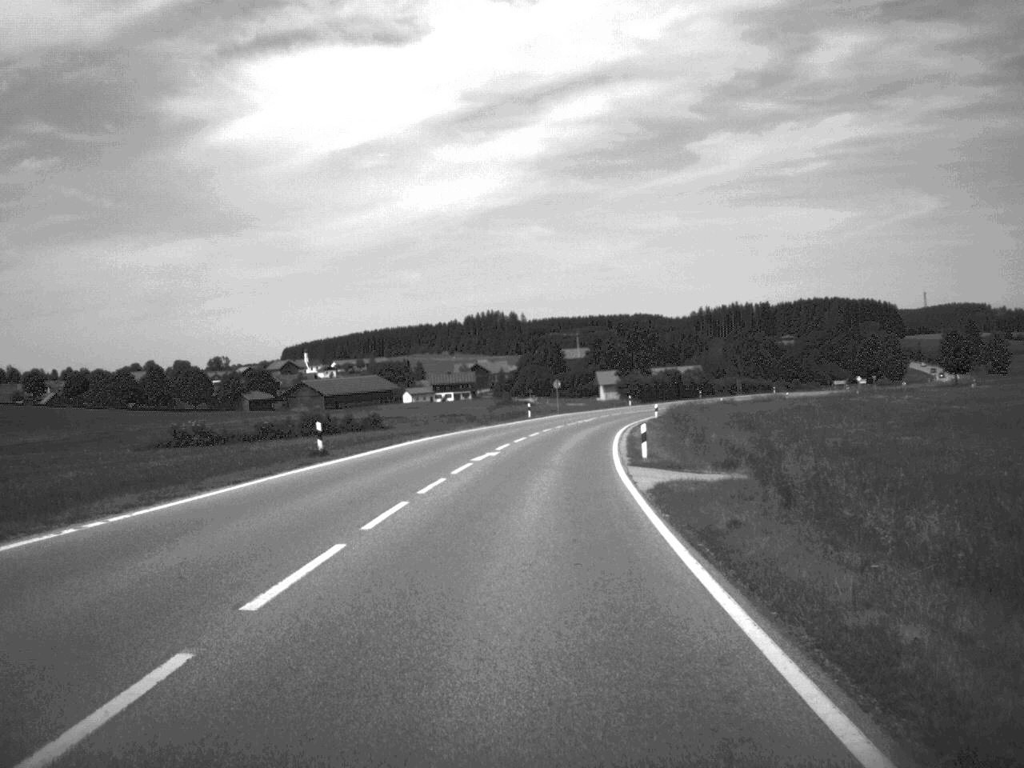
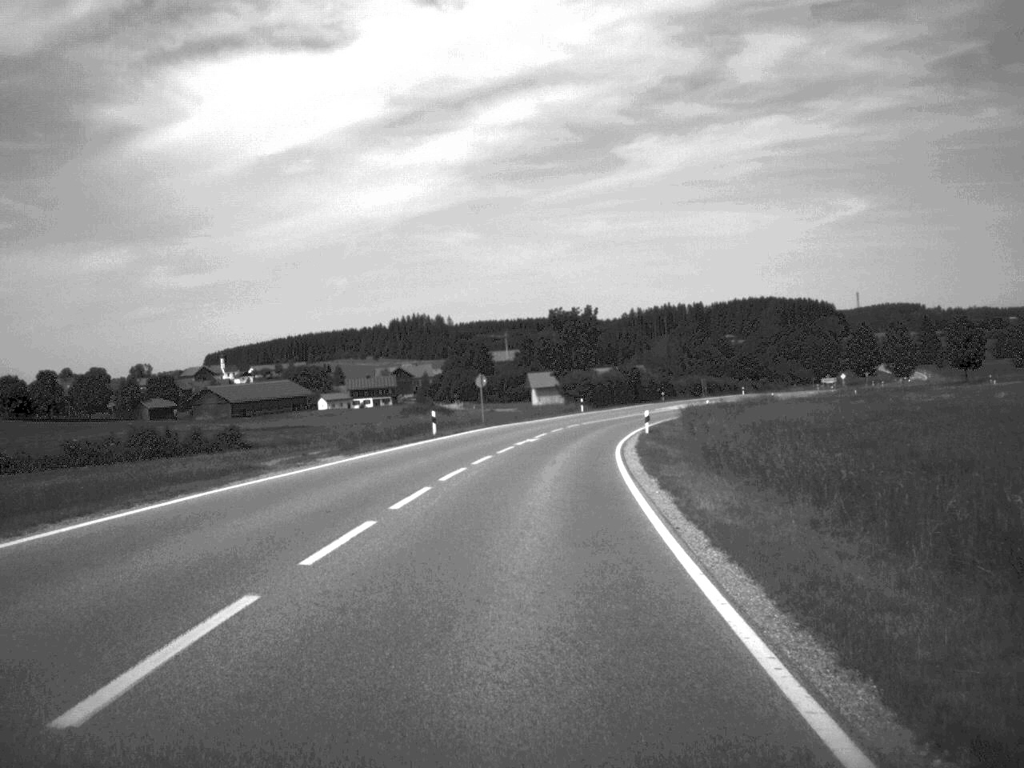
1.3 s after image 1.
(+0.9, +32.5) m; +3°
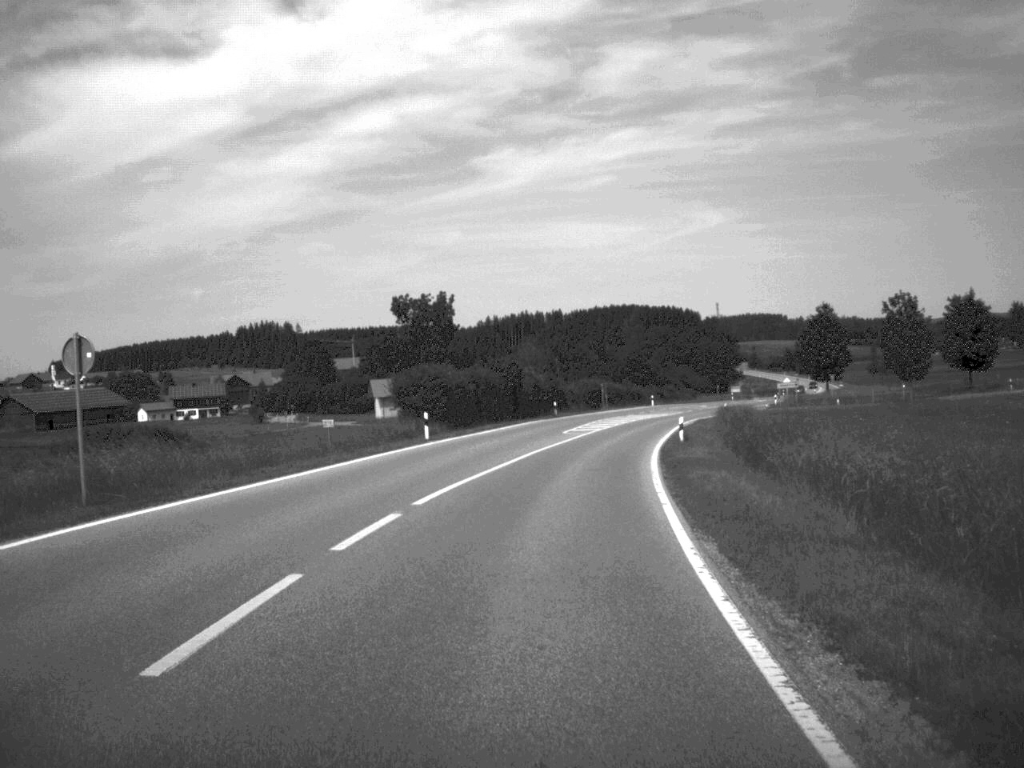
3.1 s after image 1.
(+2.3, +45.0) m; +7°
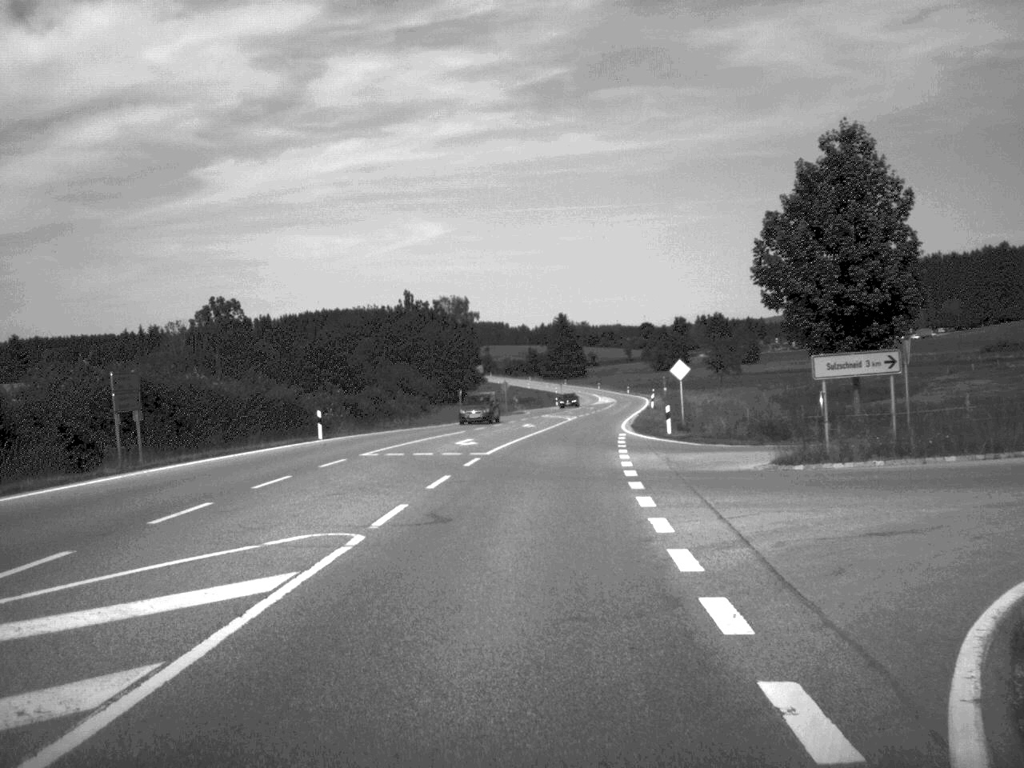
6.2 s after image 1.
(+9.4, +78.7) m; +12°
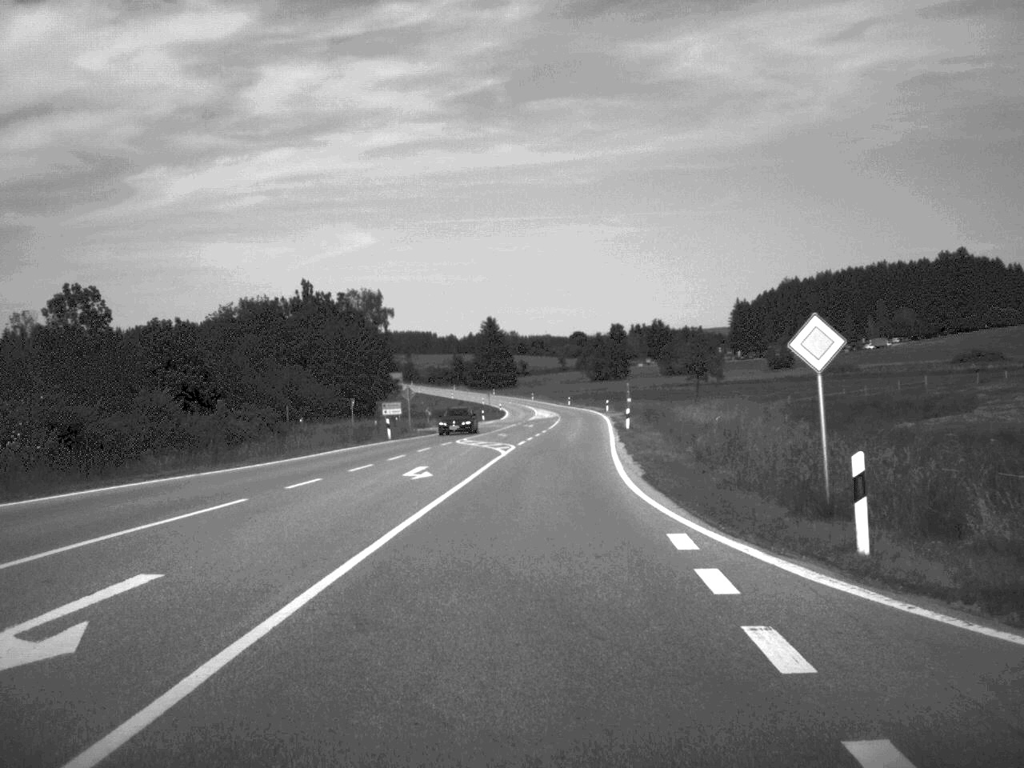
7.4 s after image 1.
(+0.9, +31.0) m; +3°
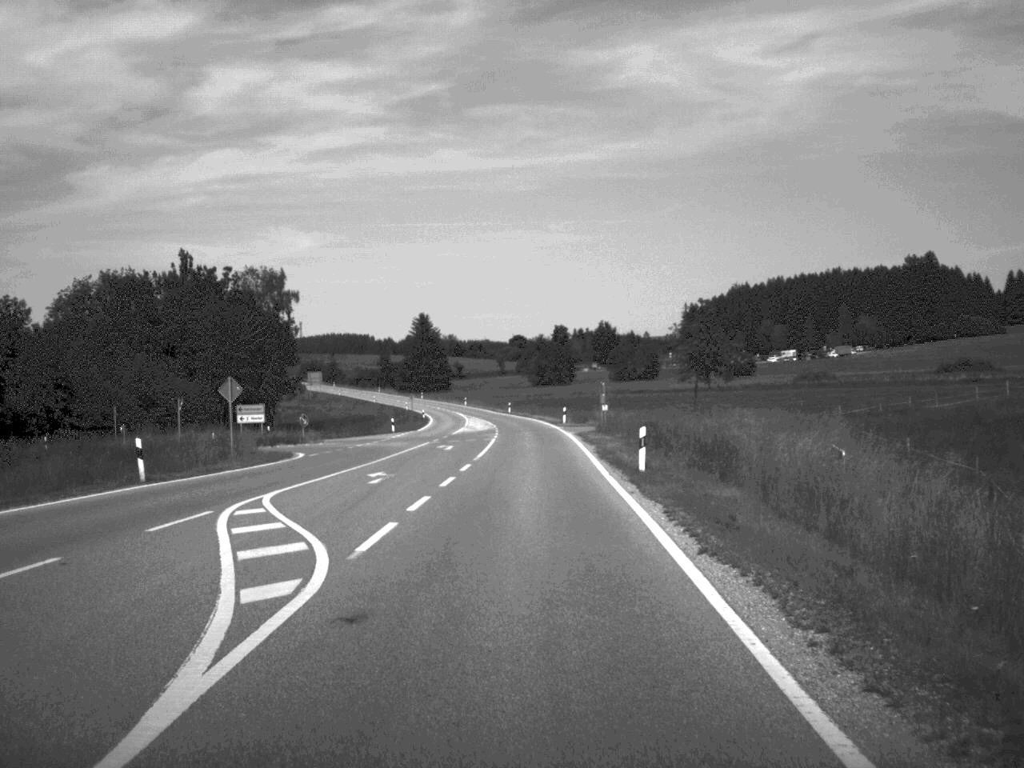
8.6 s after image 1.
(+0.8, +31.2) m; +3°
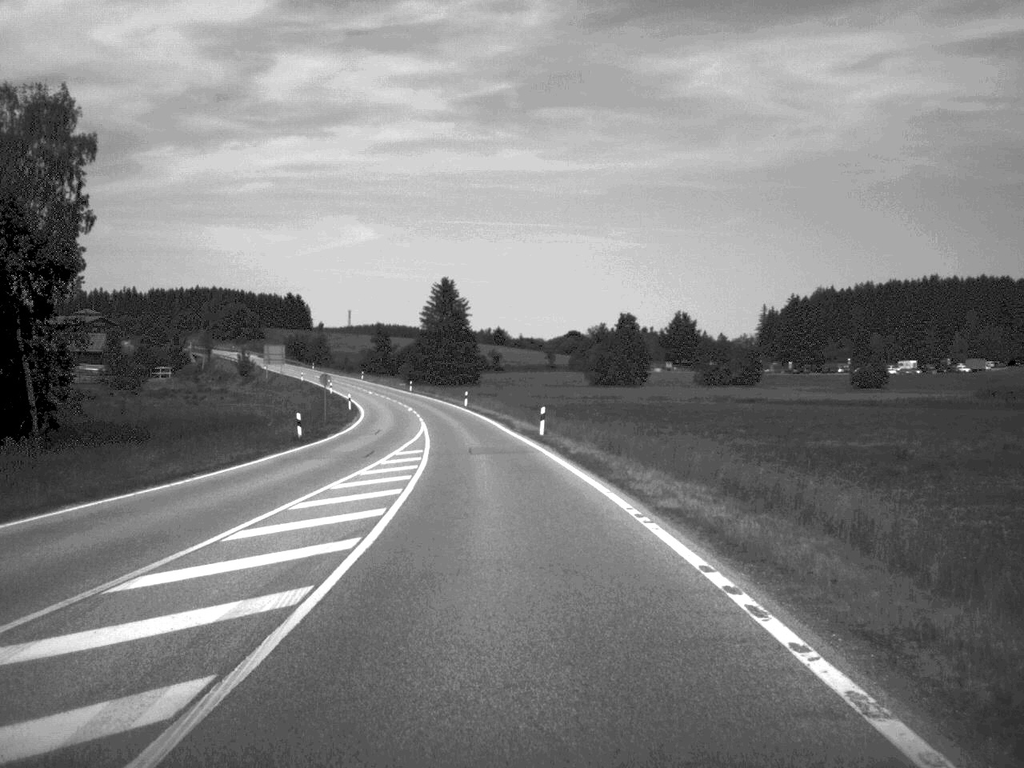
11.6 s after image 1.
(-0.5, +81.4) m; -3°
